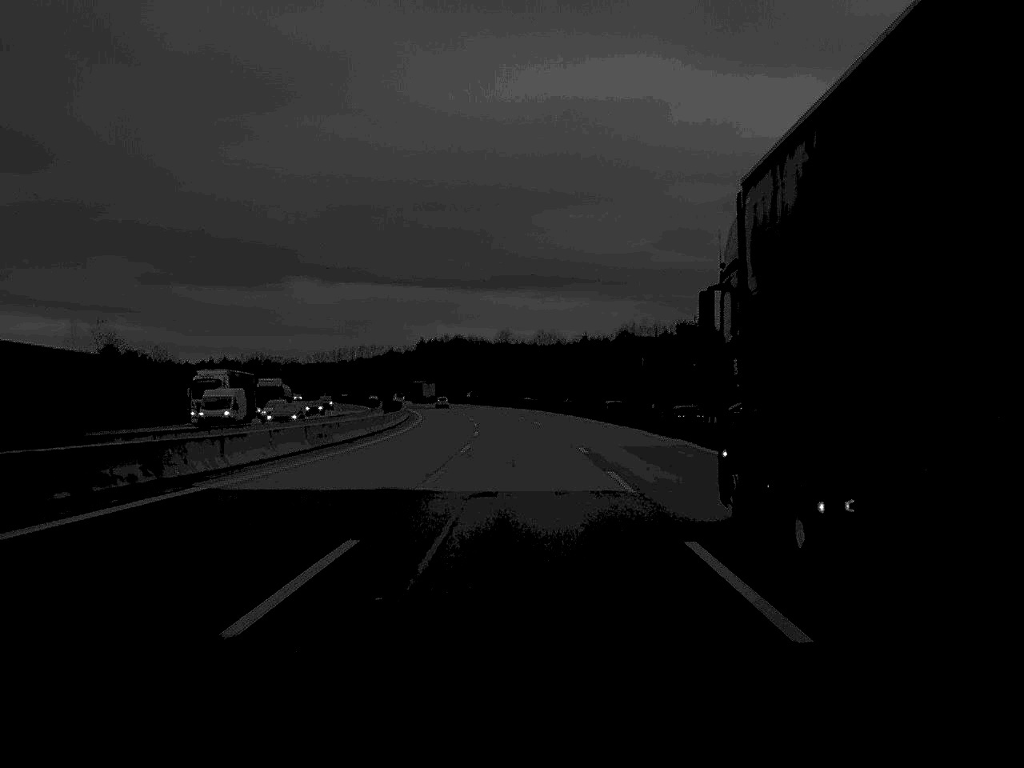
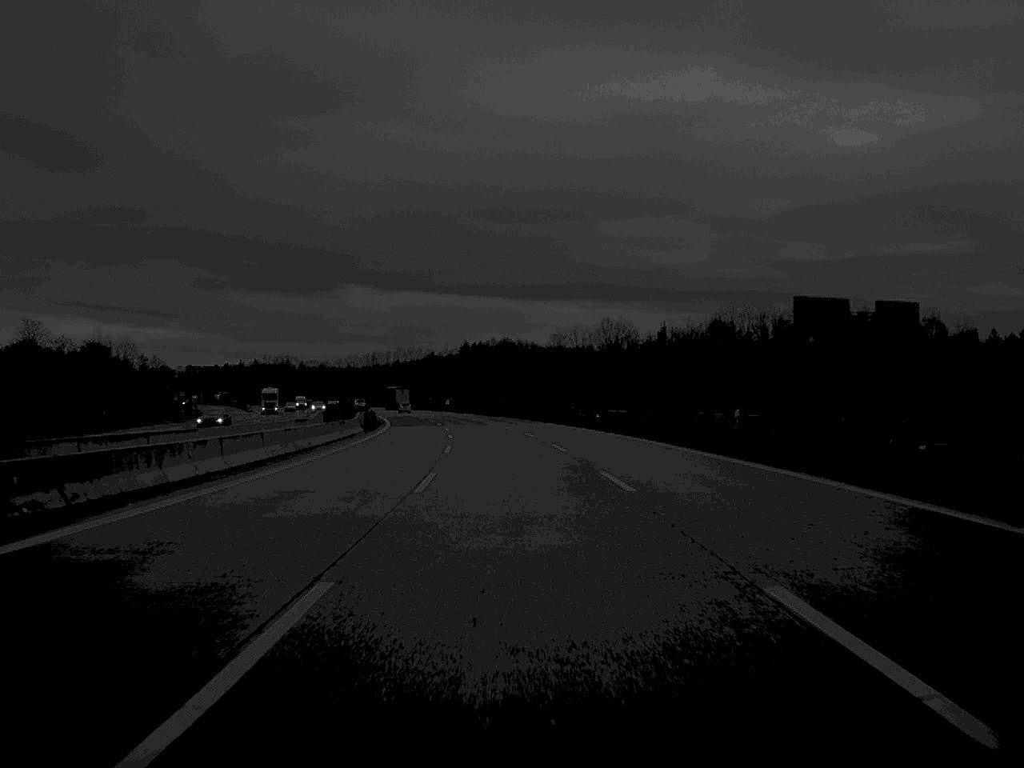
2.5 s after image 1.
(-1.0, +71.4) m; -2°
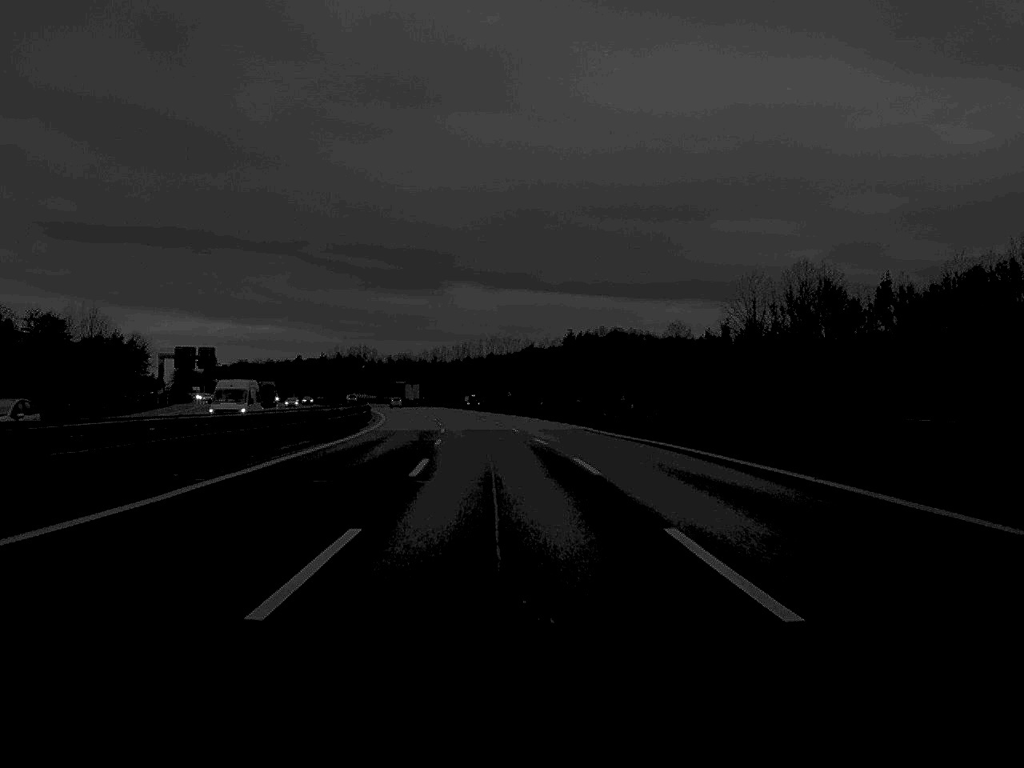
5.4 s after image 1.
(-3.5, +85.9) m; -5°
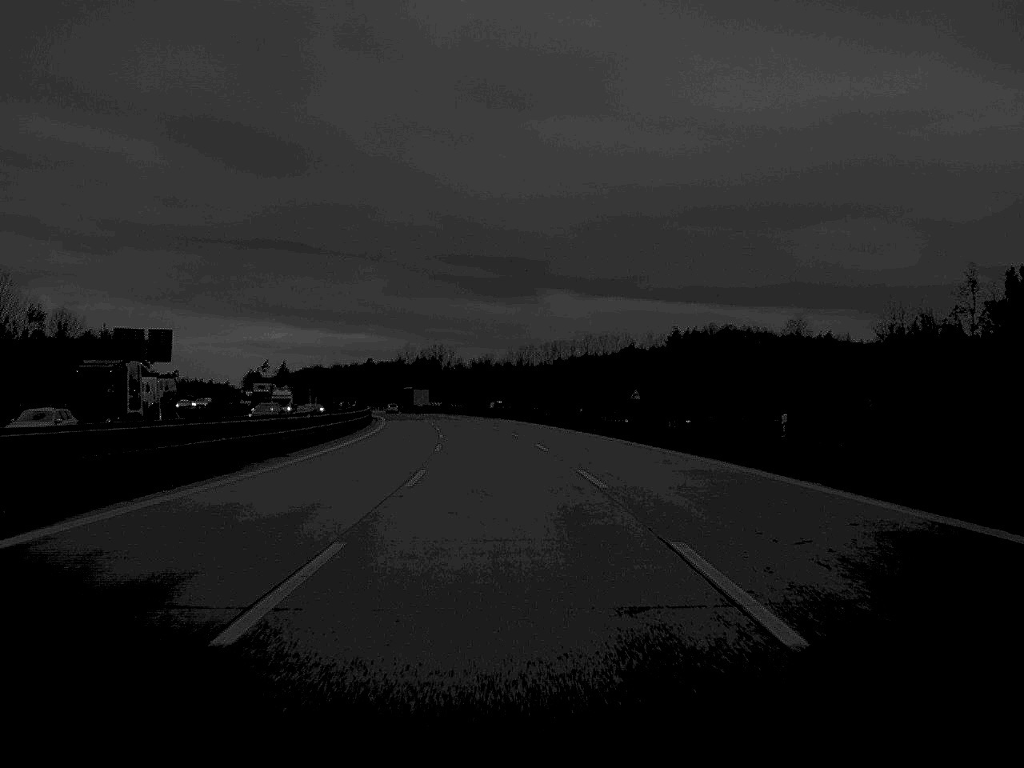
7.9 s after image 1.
(-2.6, +71.6) m; -4°
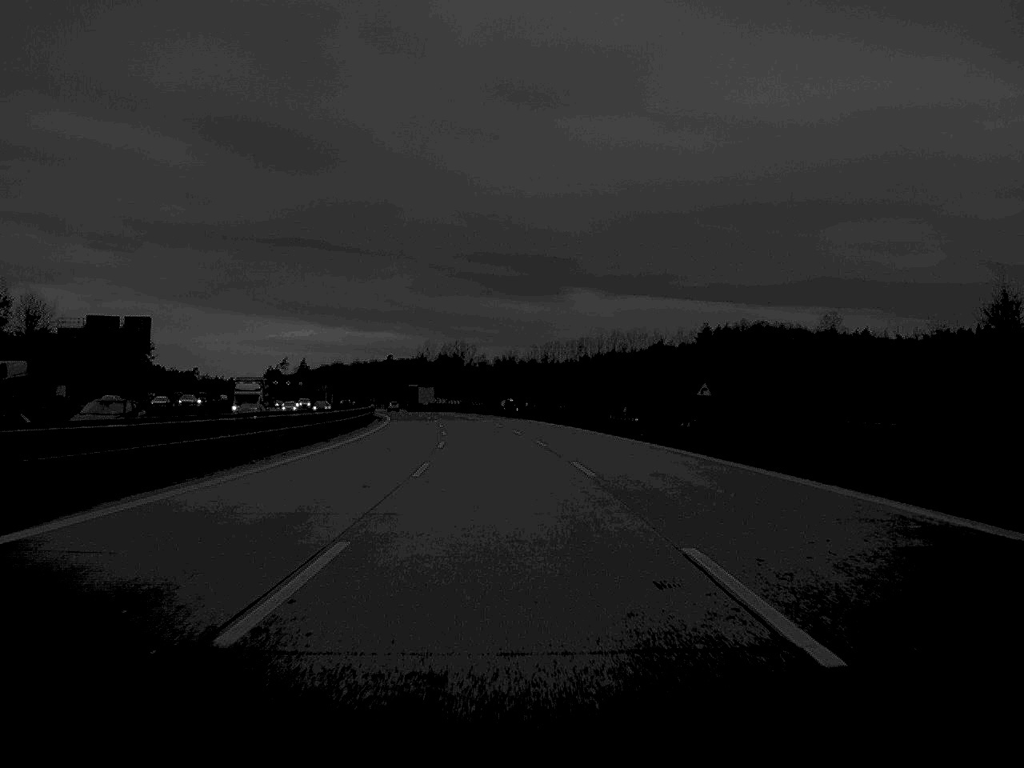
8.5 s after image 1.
(-0.2, +16.9) m; -1°
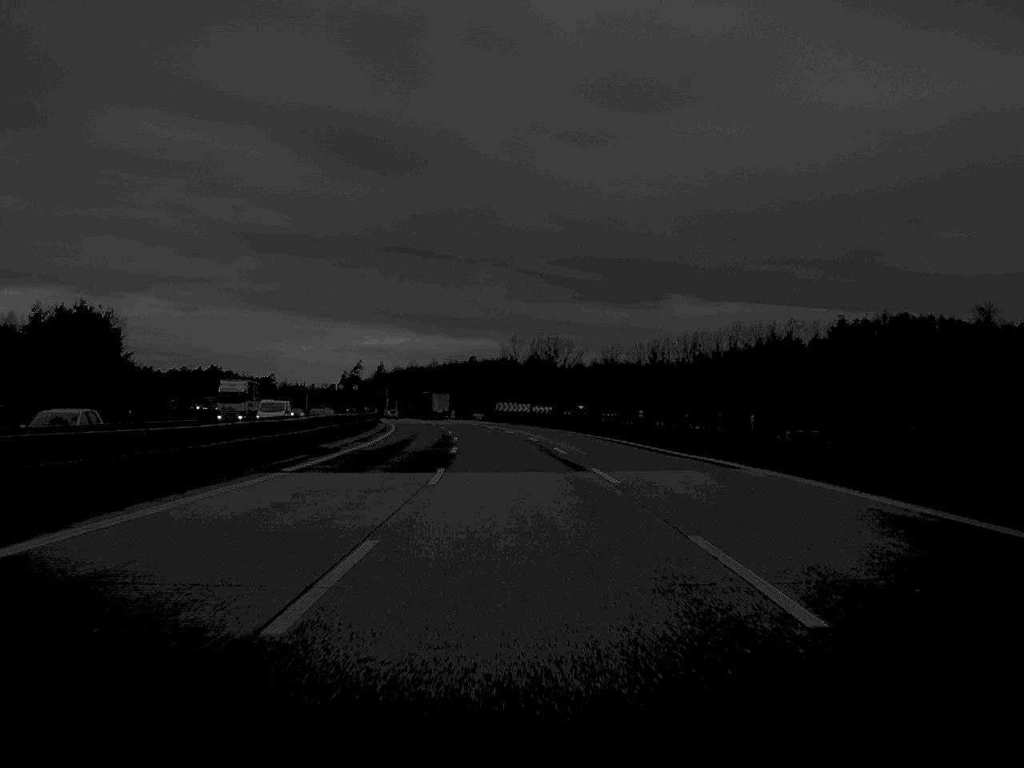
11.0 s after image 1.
(-2.8, +72.4) m; -4°
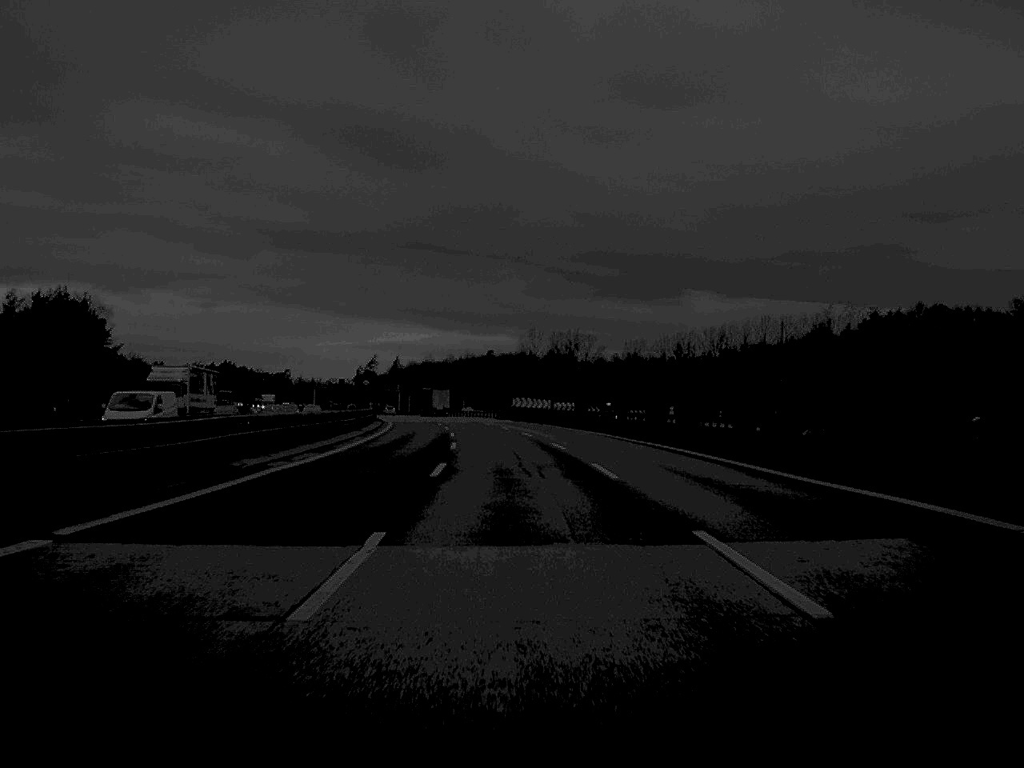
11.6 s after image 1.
(-0.1, +16.9) m; -1°
